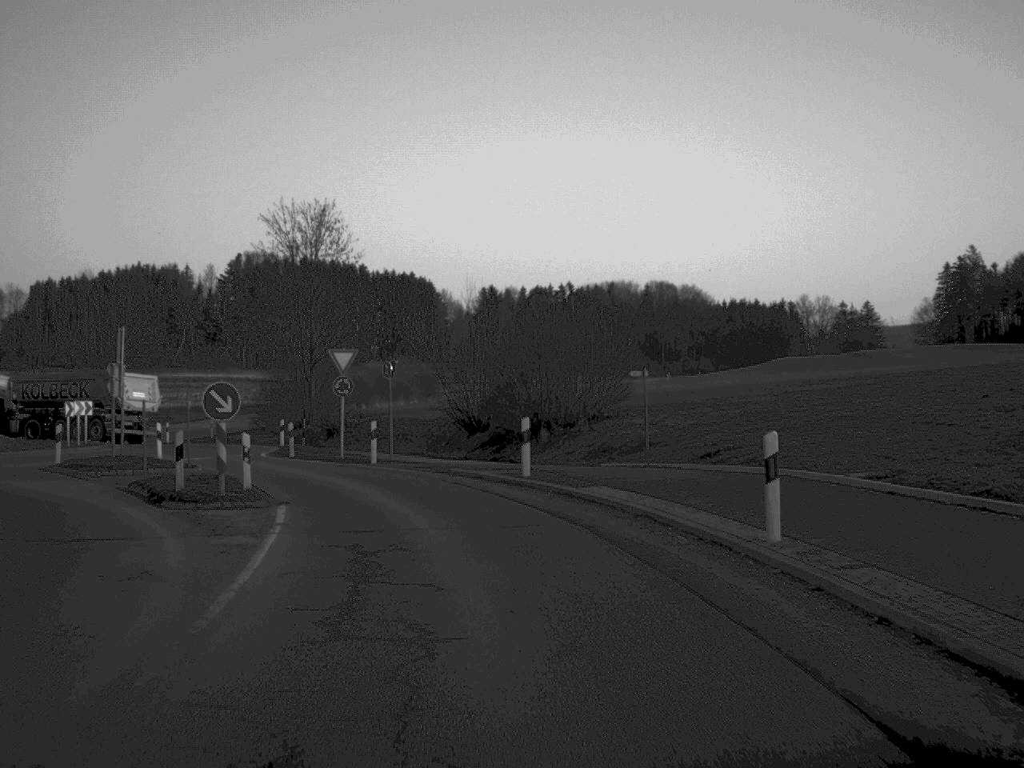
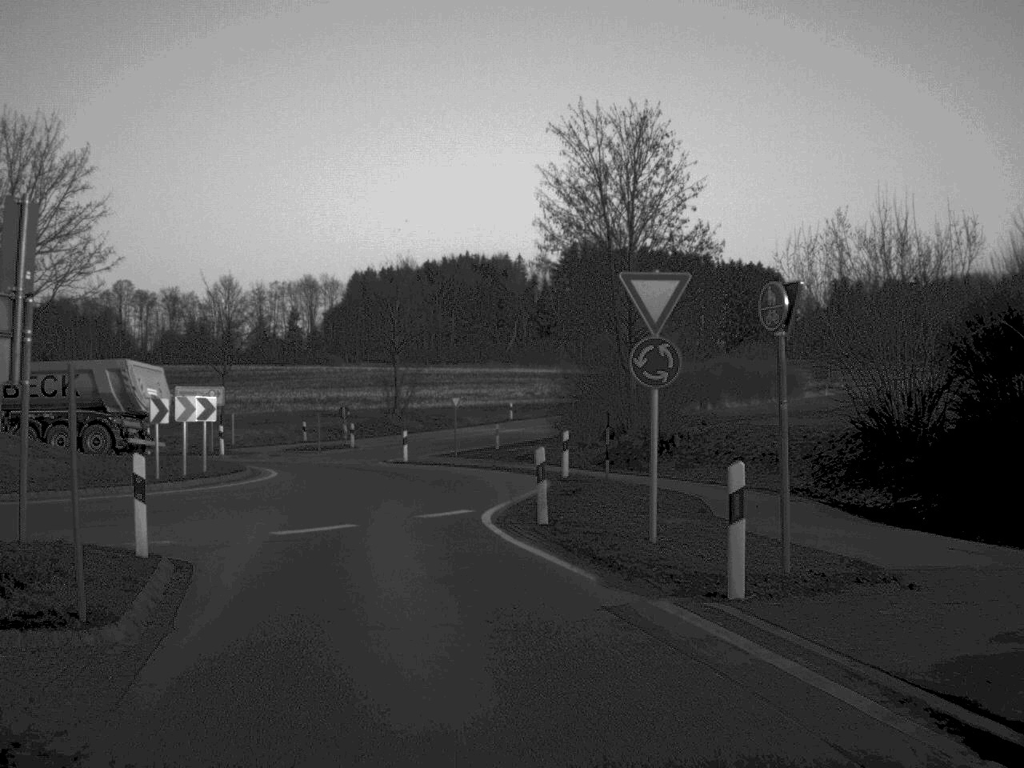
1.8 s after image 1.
(-2.4, +21.7) m; -16°
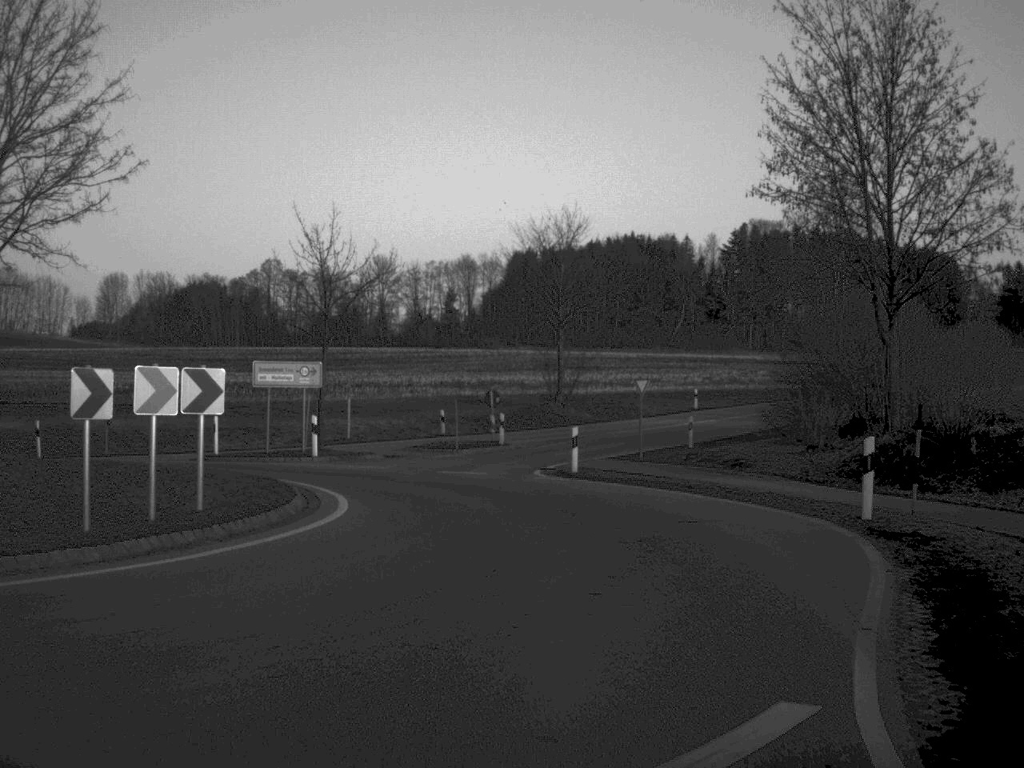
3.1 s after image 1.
(-1.2, +13.1) m; -6°
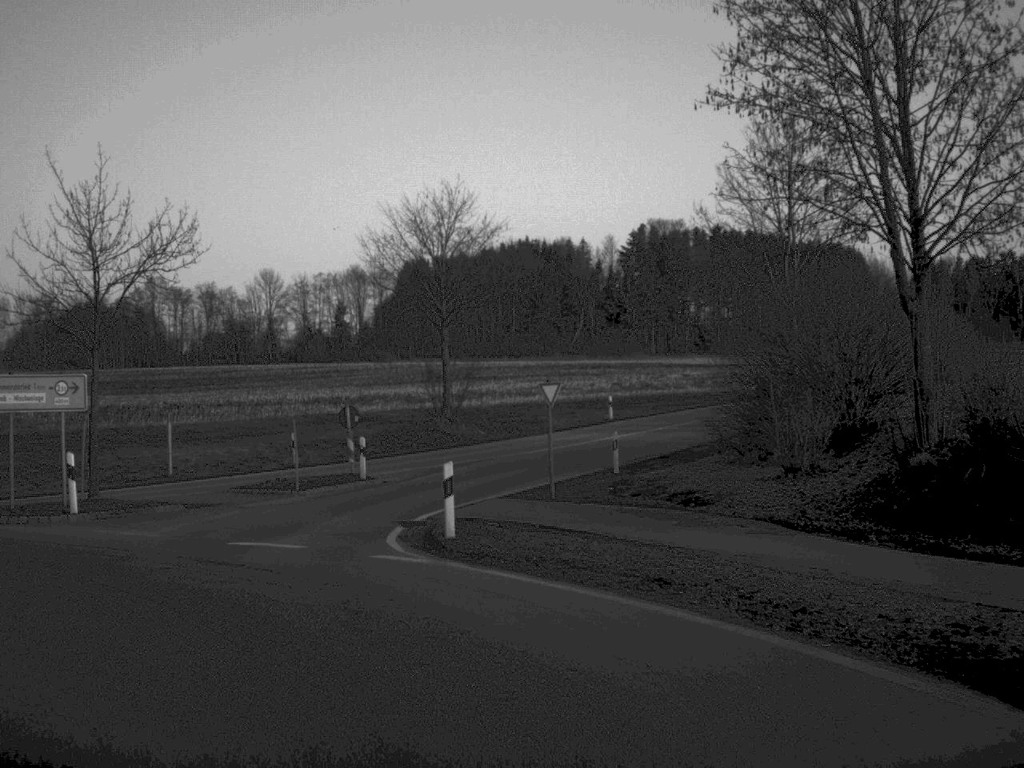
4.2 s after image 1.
(+0.6, +10.7) m; +4°
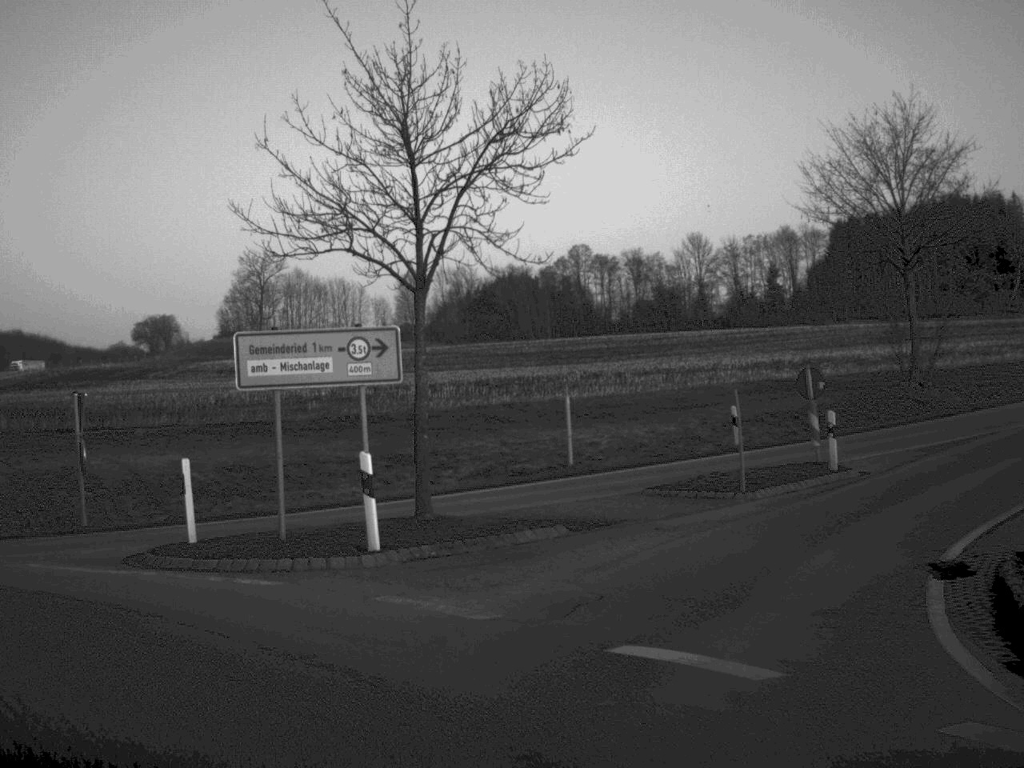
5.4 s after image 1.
(-1.2, +8.8) m; -20°
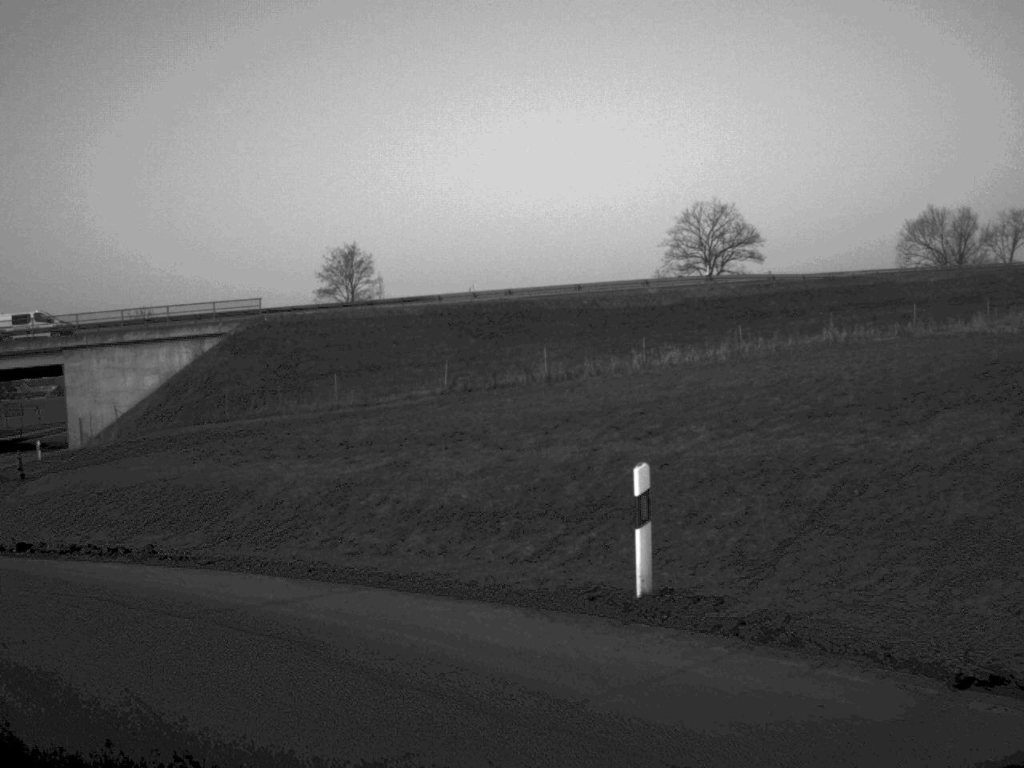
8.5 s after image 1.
(-11.0, +13.7) m; -80°
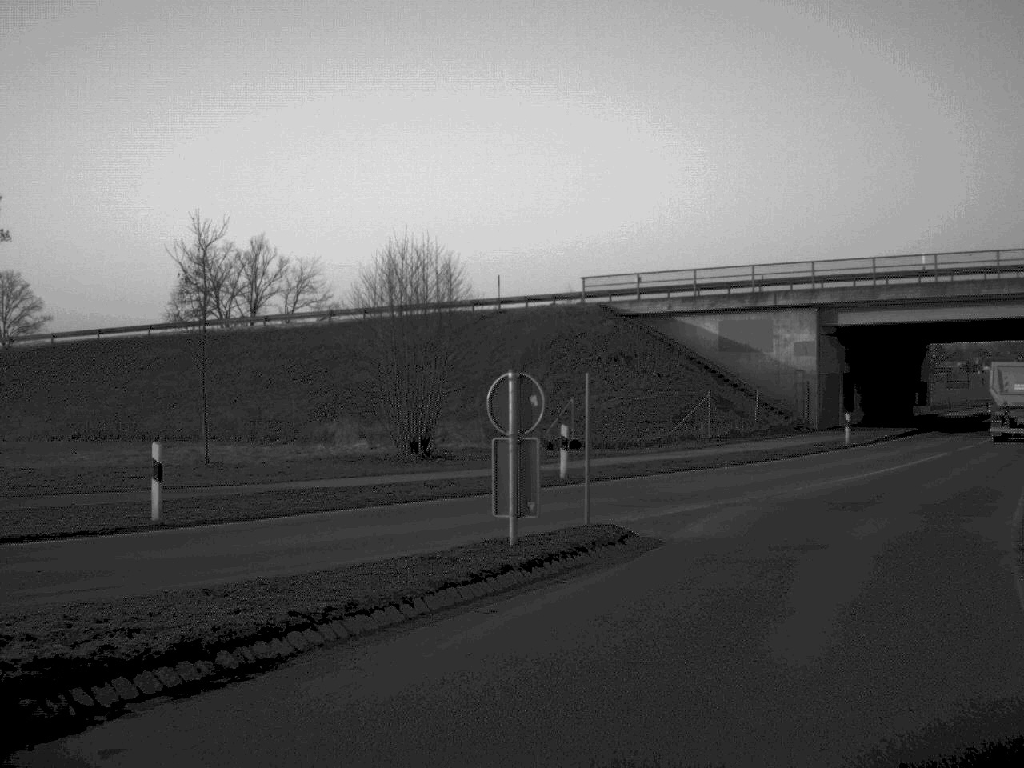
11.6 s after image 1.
(-11.0, +17.4) m; -38°
